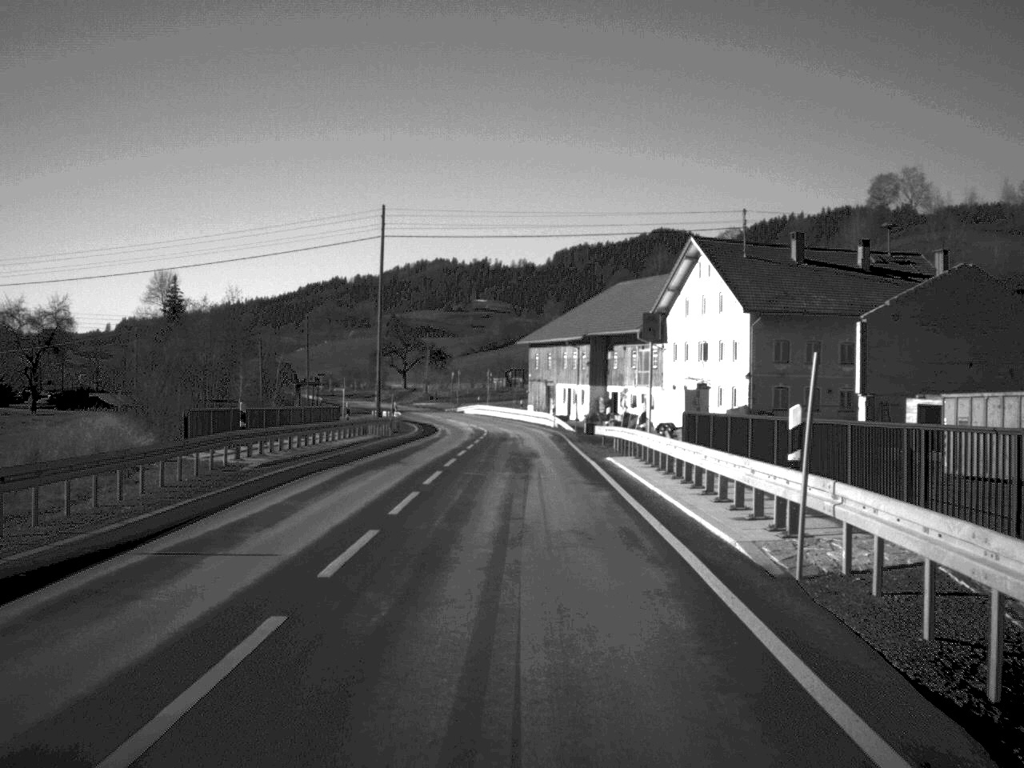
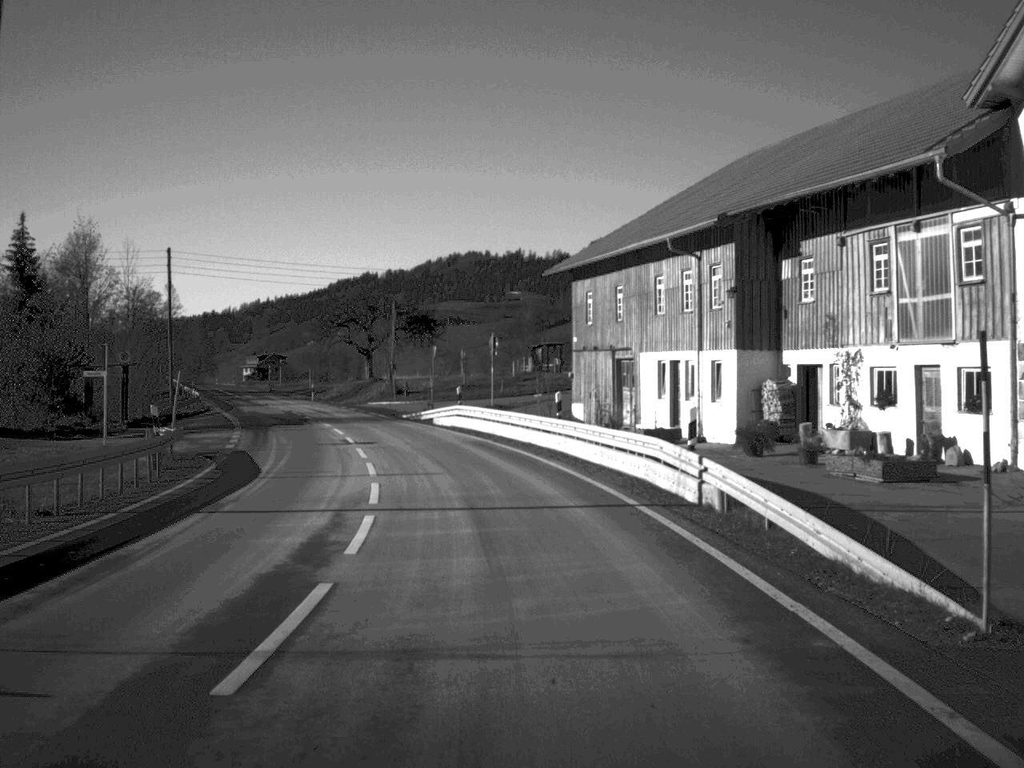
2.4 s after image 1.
(-0.2, +57.9) m; -2°
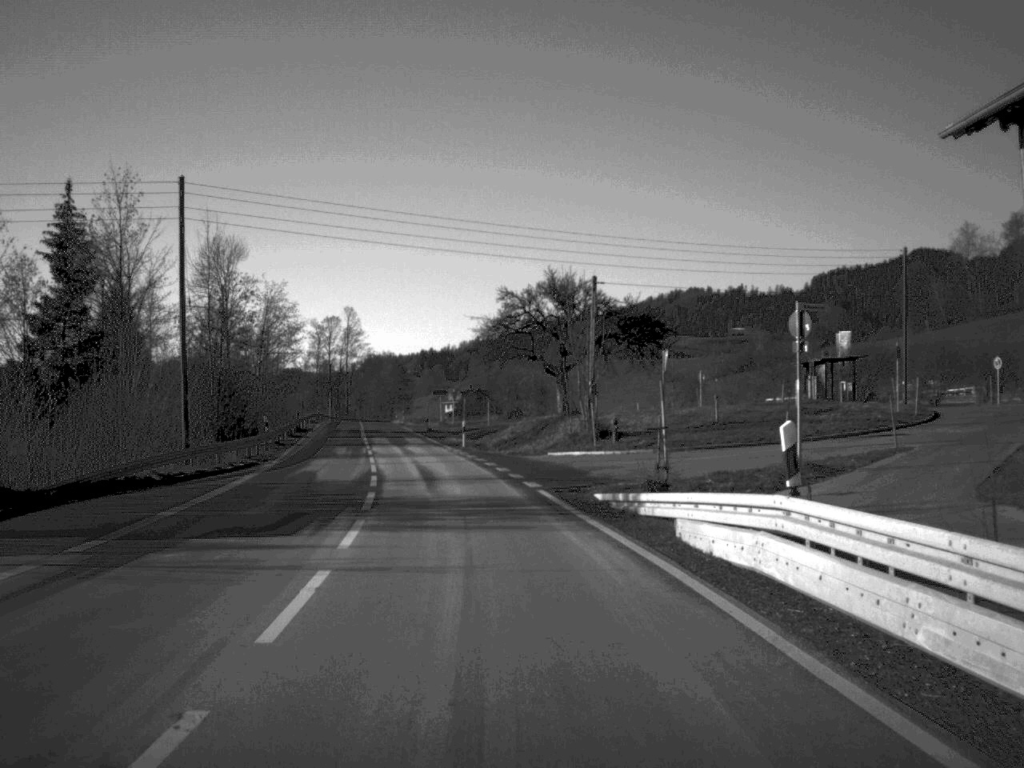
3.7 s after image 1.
(-2.7, +32.9) m; -10°
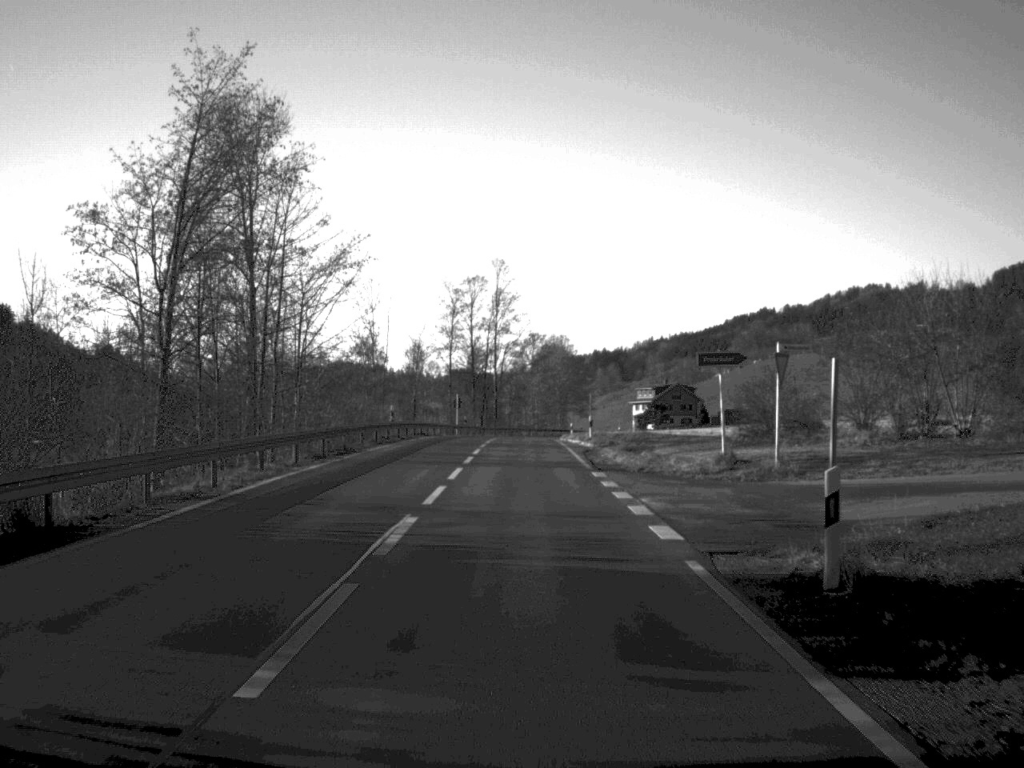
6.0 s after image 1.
(-6.8, +68.1) m; -7°
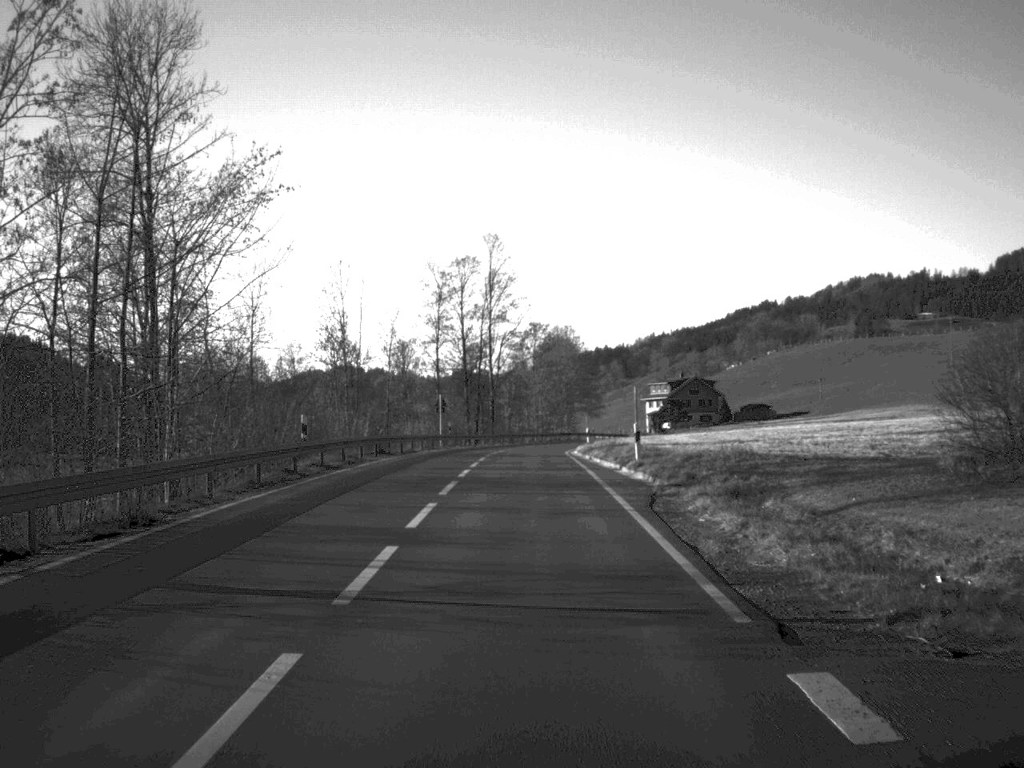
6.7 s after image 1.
(0.0, +20.7) m; 0°
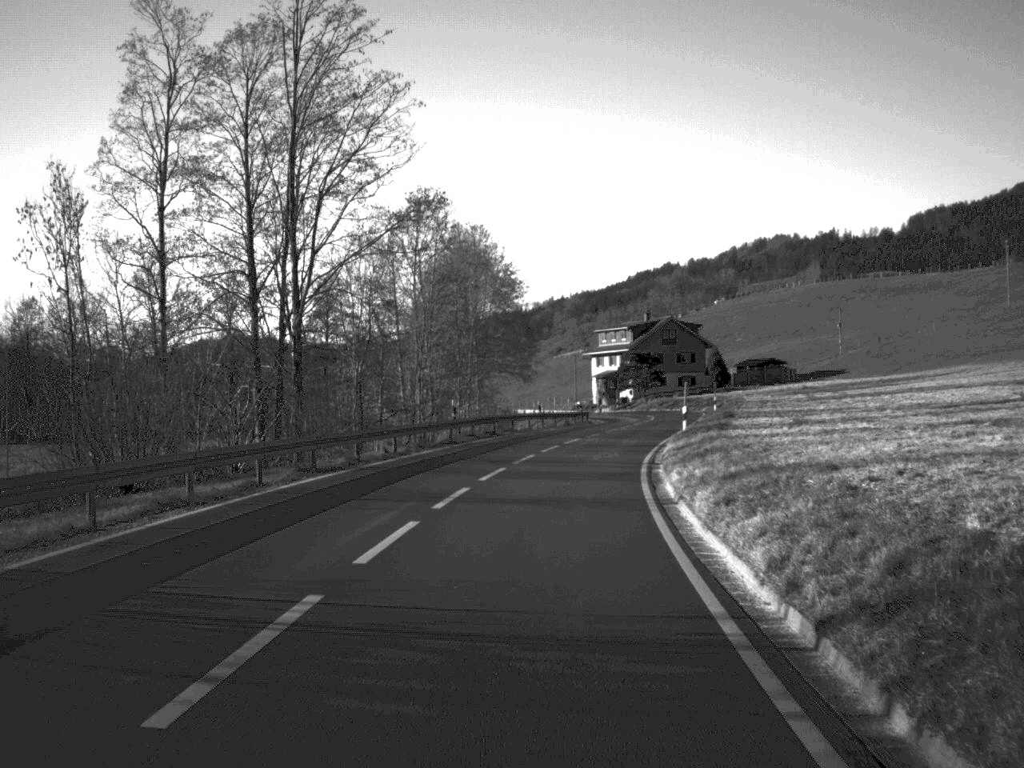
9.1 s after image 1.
(+1.3, +69.4) m; +5°
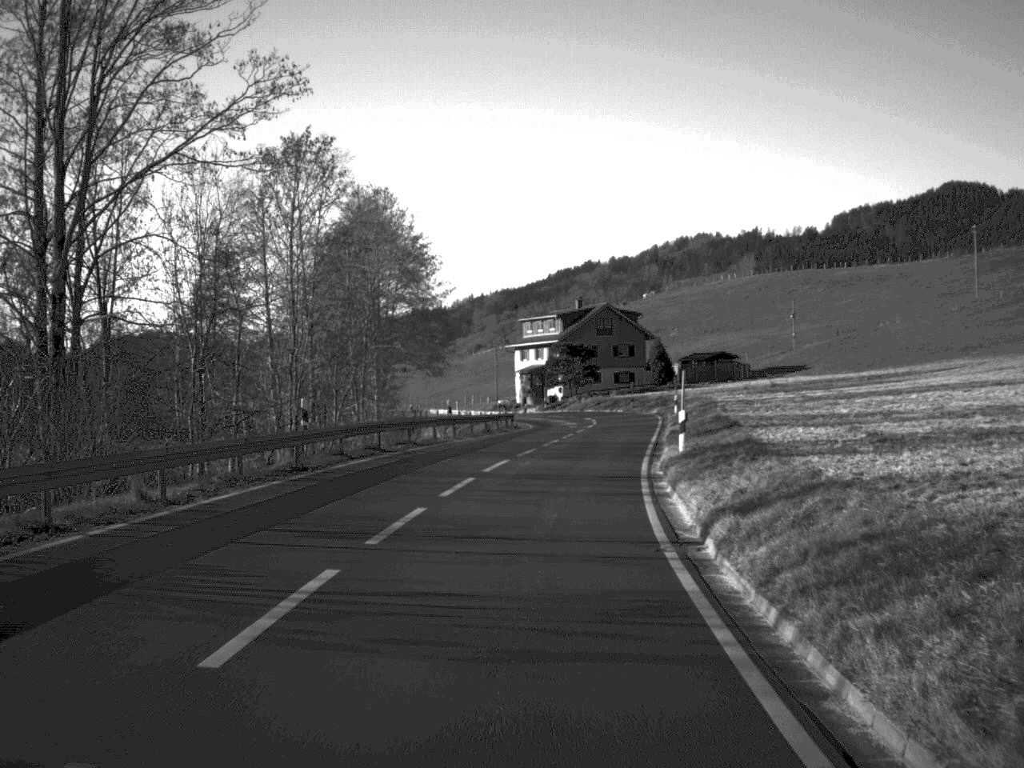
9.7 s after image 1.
(+0.5, +16.6) m; +4°
